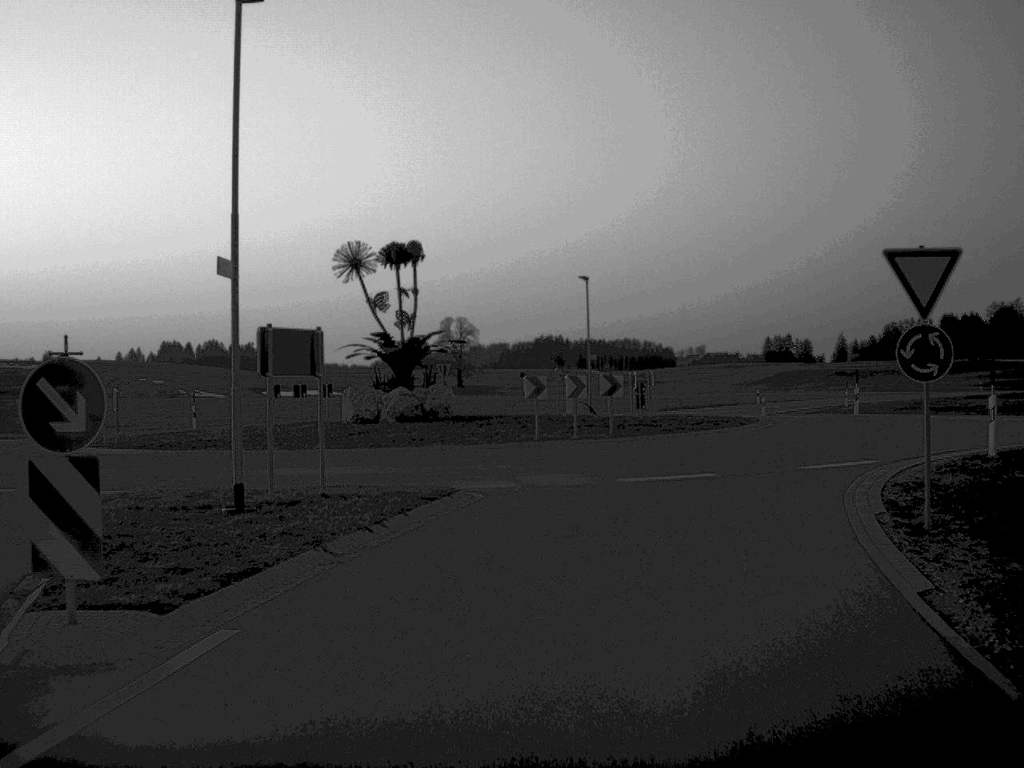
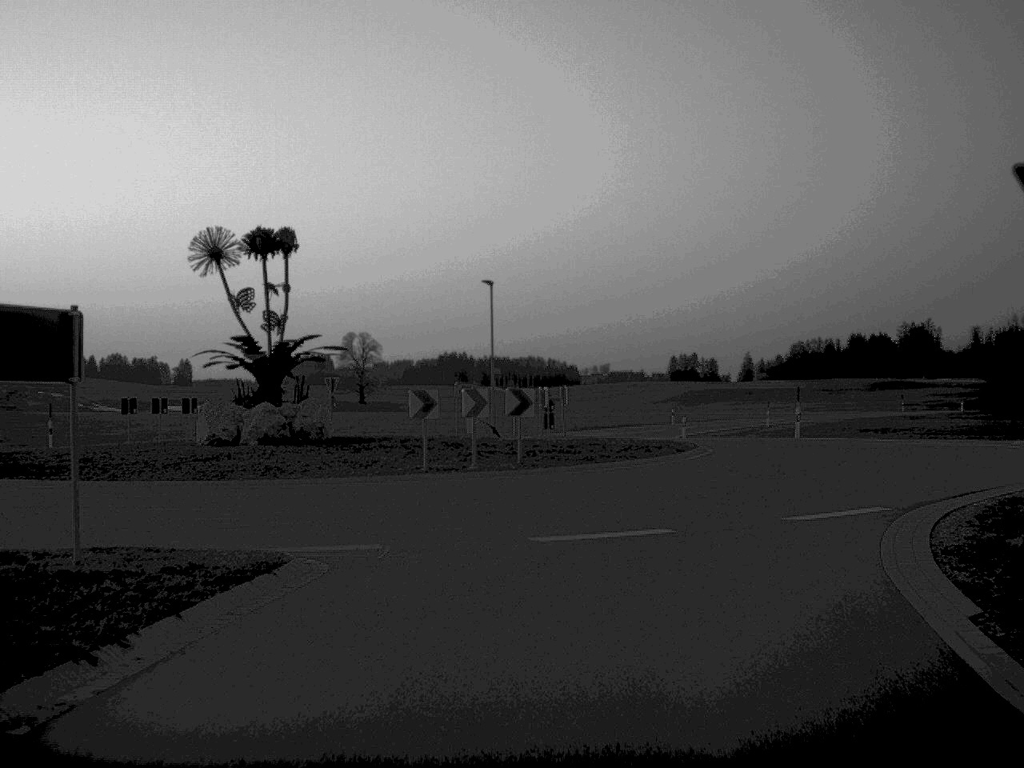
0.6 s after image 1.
(+0.2, +6.0) m; +5°
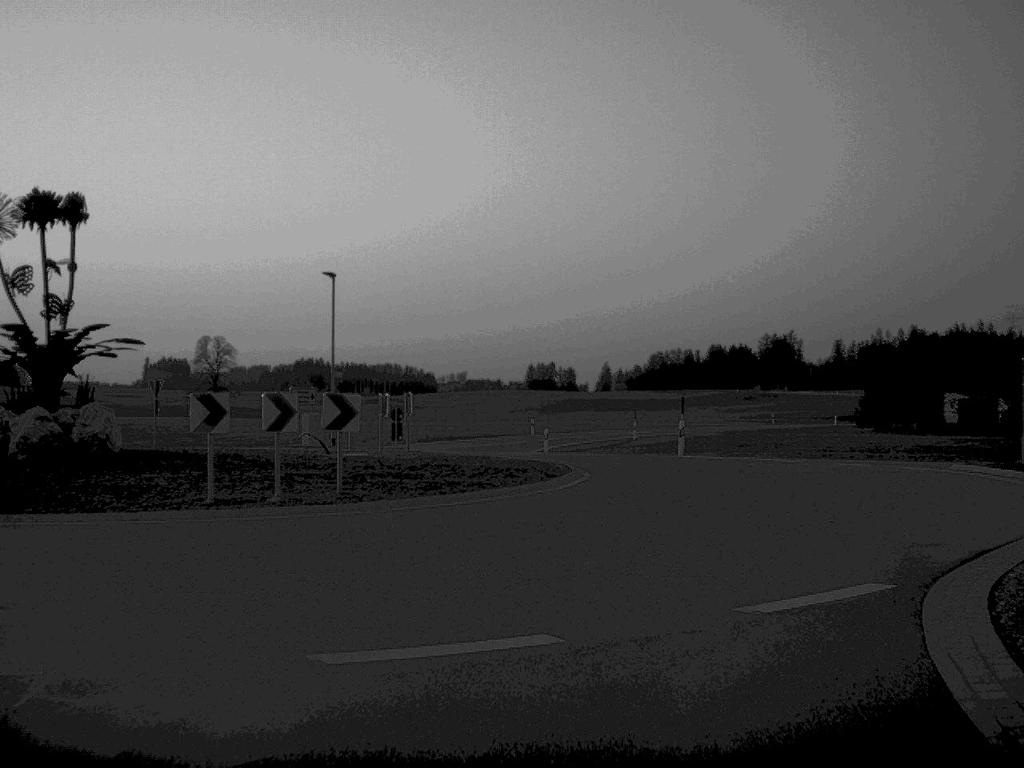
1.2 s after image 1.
(+0.3, +5.7) m; +7°
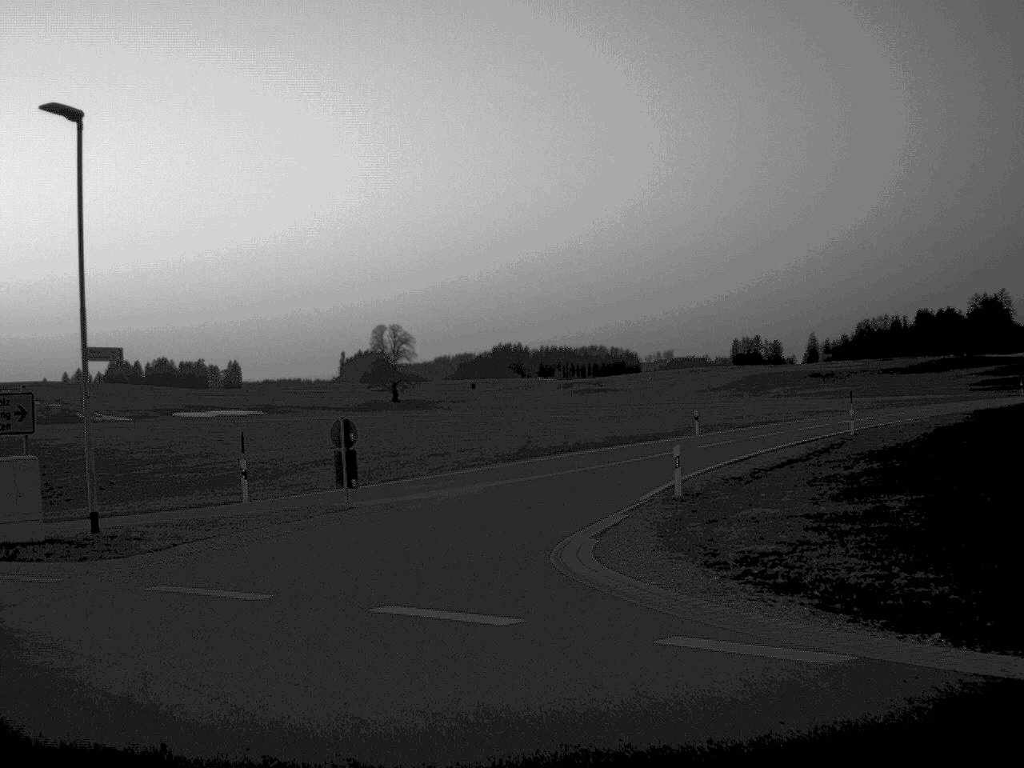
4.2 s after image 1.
(+2.0, +28.6) m; -10°
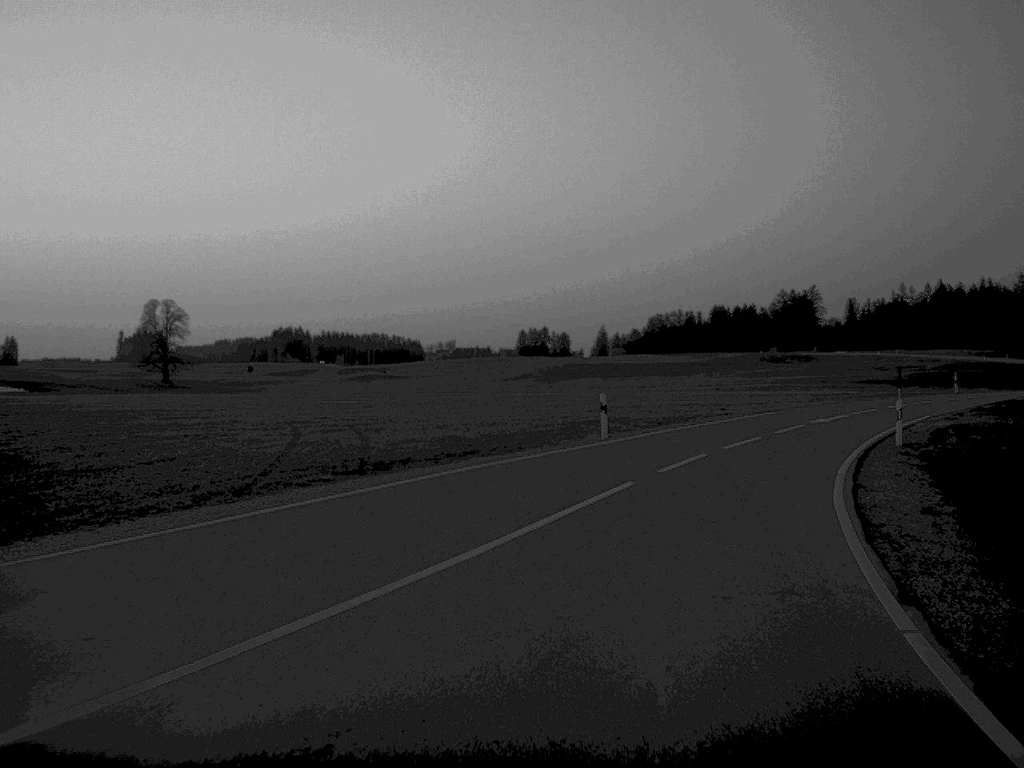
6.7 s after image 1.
(+0.5, +25.2) m; +11°
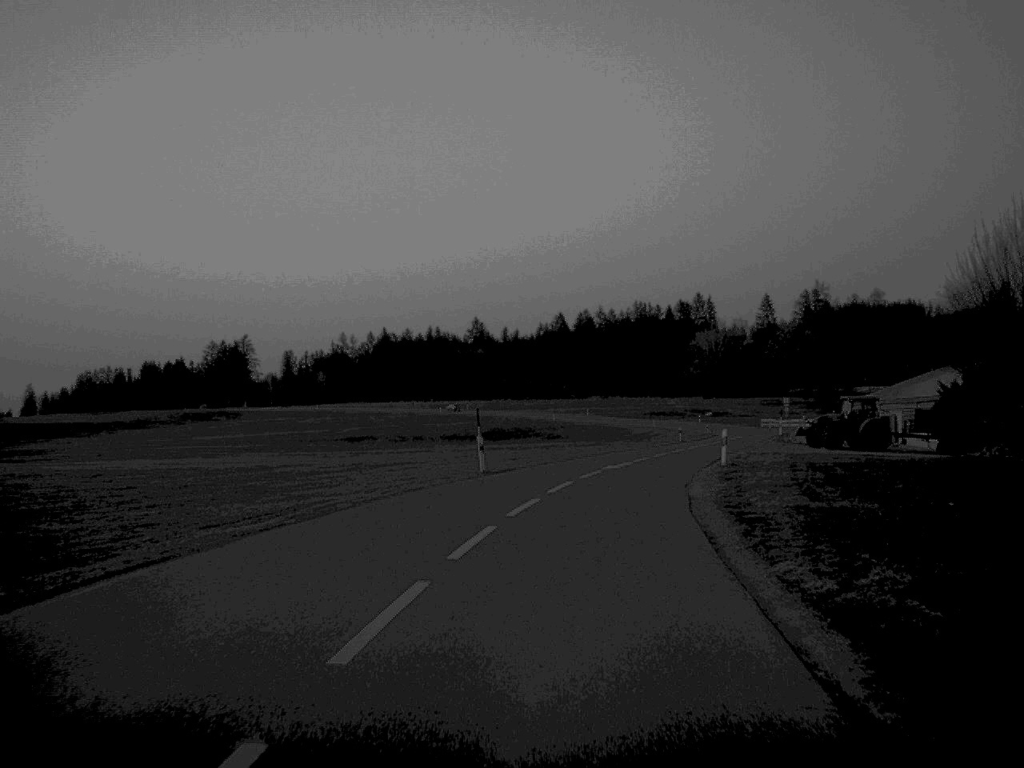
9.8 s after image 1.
(+11.0, +40.7) m; +25°
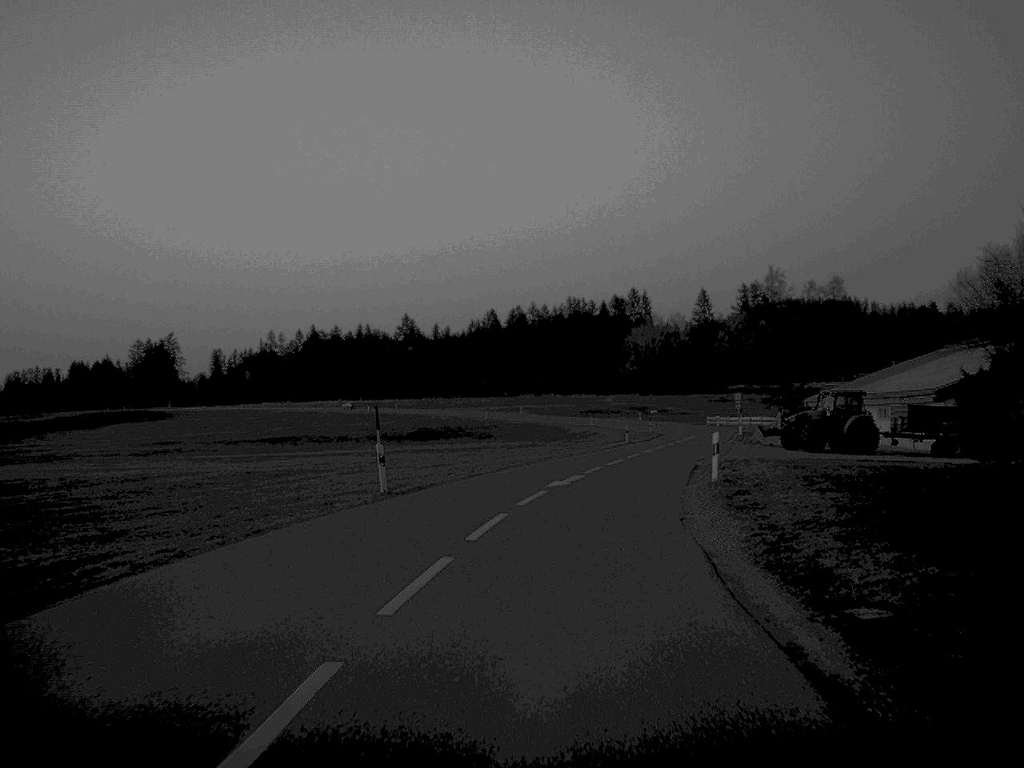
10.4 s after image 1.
(+0.3, +9.8) m; +3°
